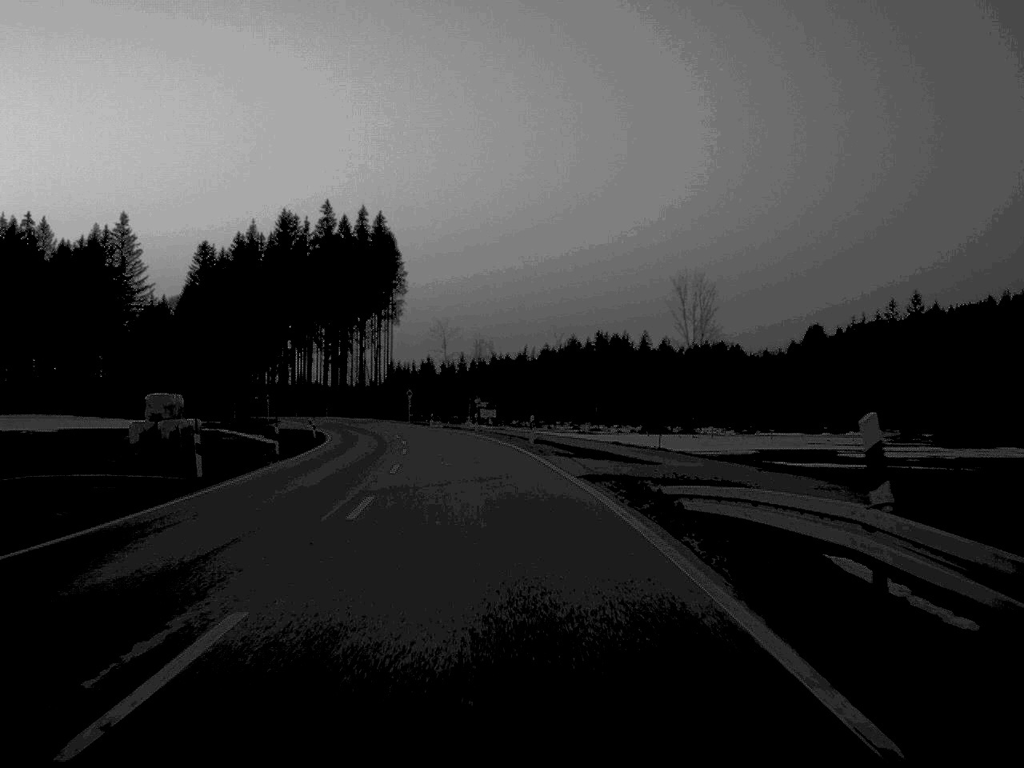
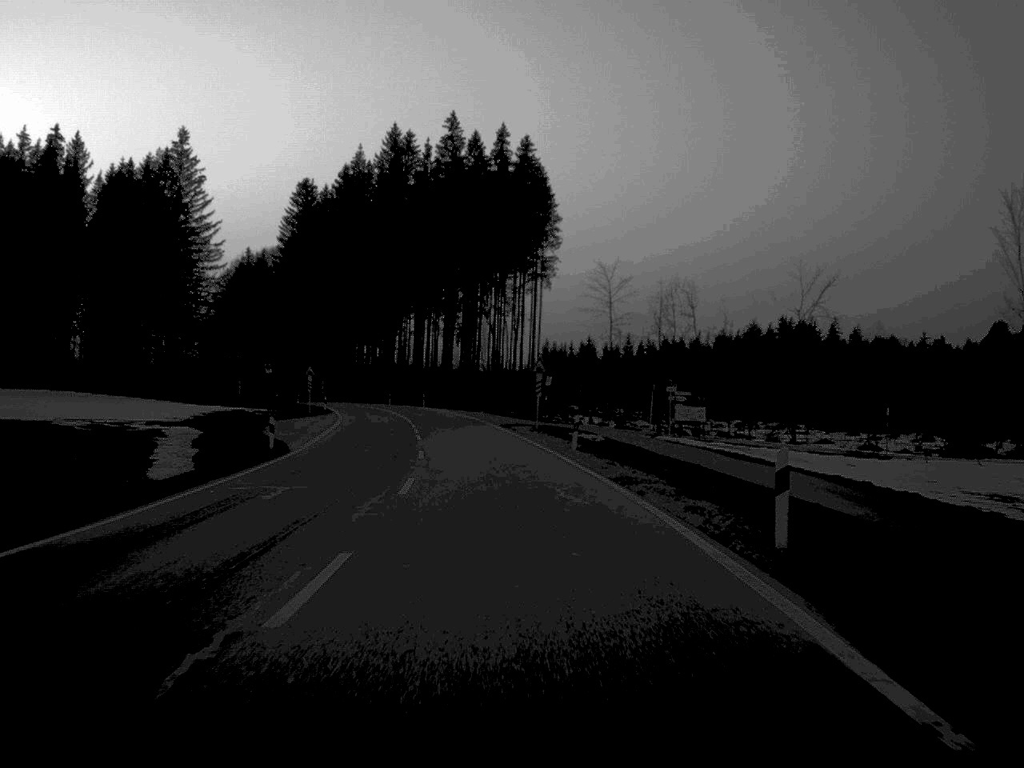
(-3.6, +55.8) m; -7°
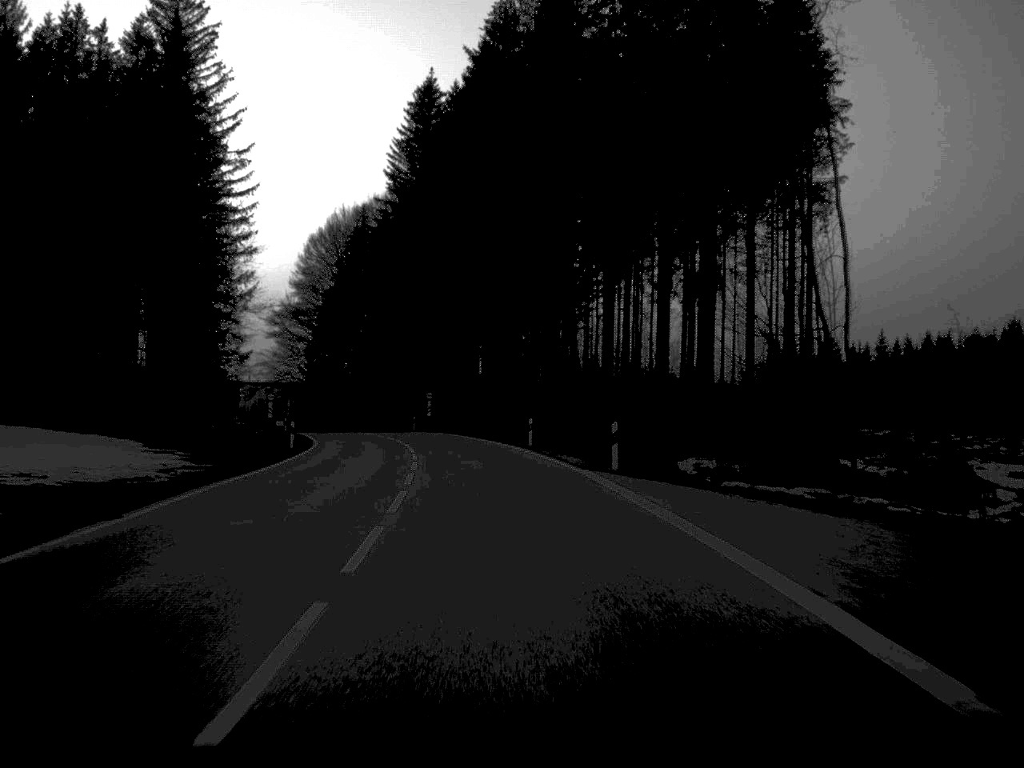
(-5.6, +73.9) m; -9°
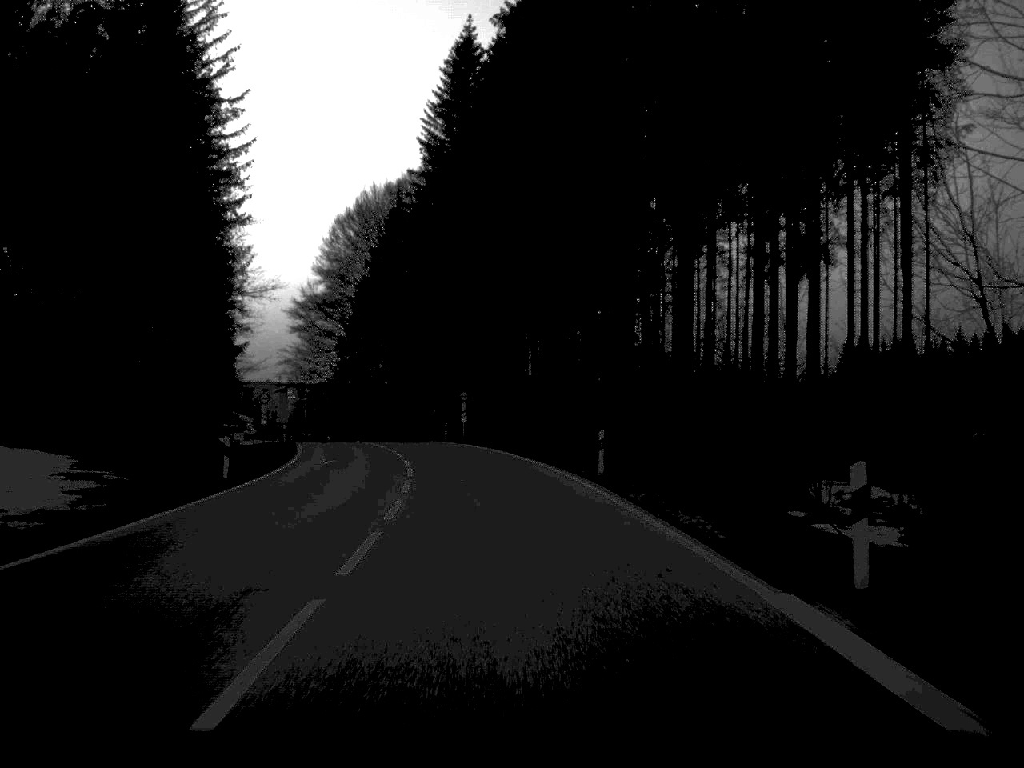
(-0.3, +17.2) m; -2°
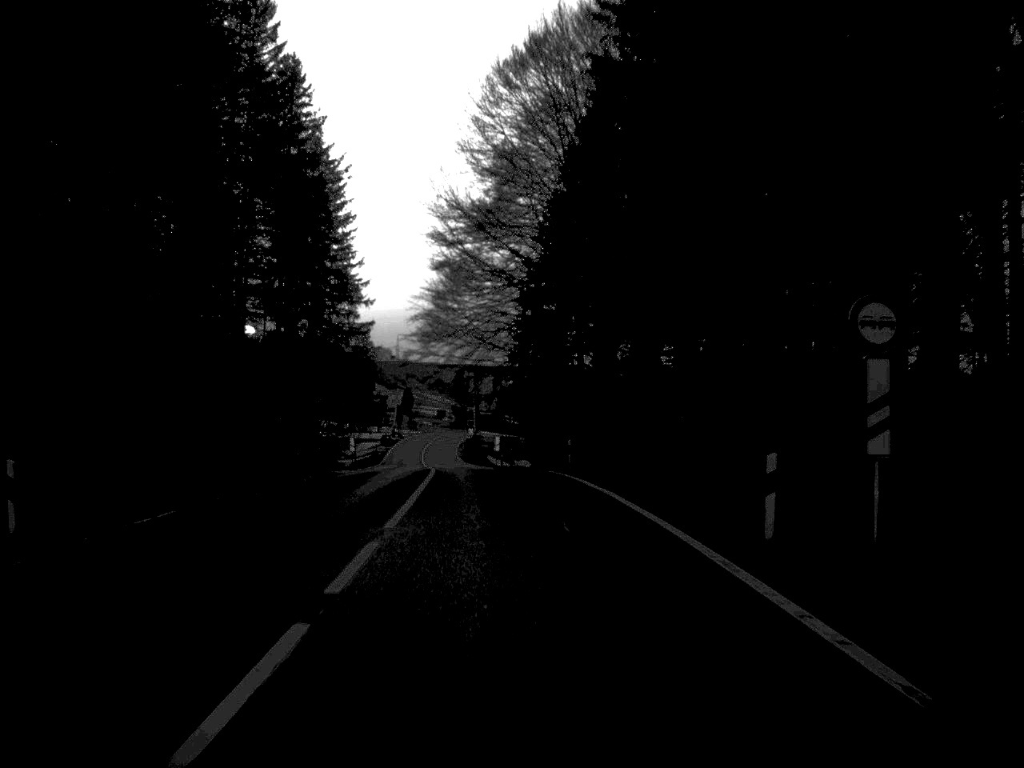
(-4.5, +54.2) m; -10°
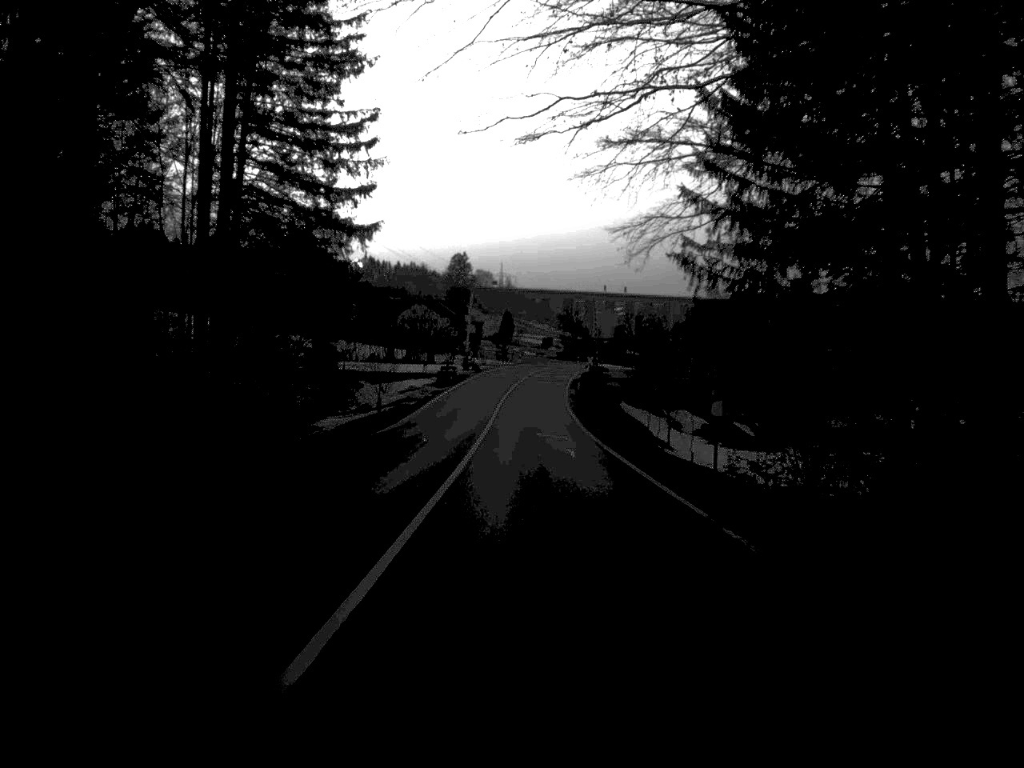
(-3.6, +65.9) m; -5°
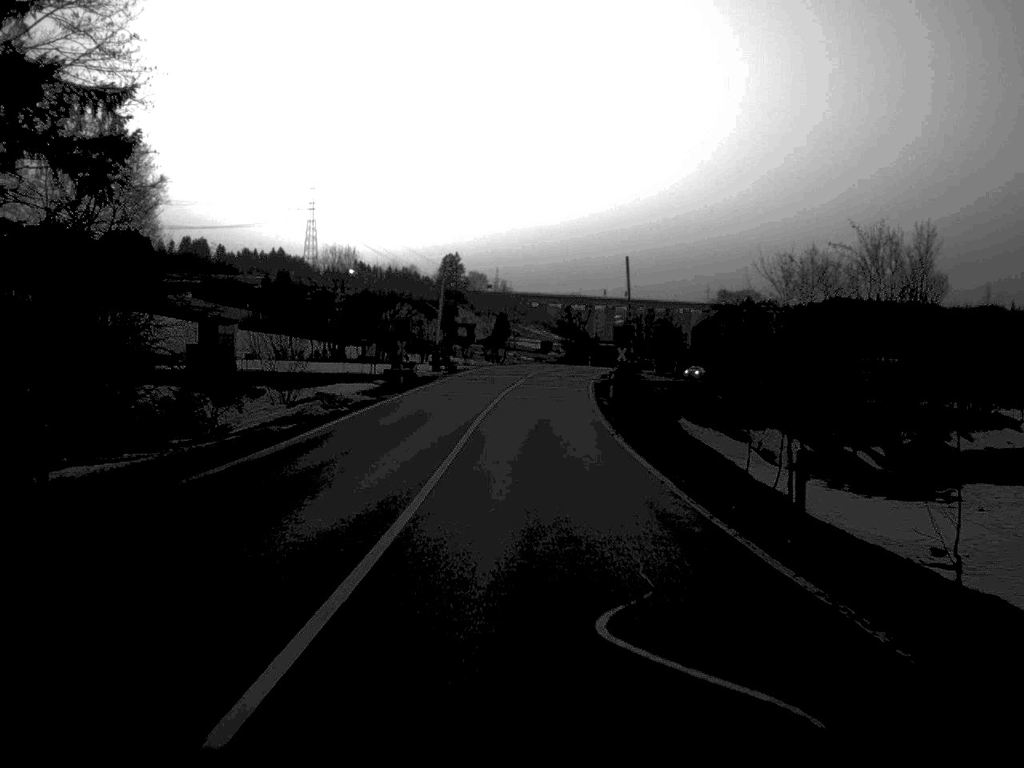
(0.0, +34.6) m; 0°
